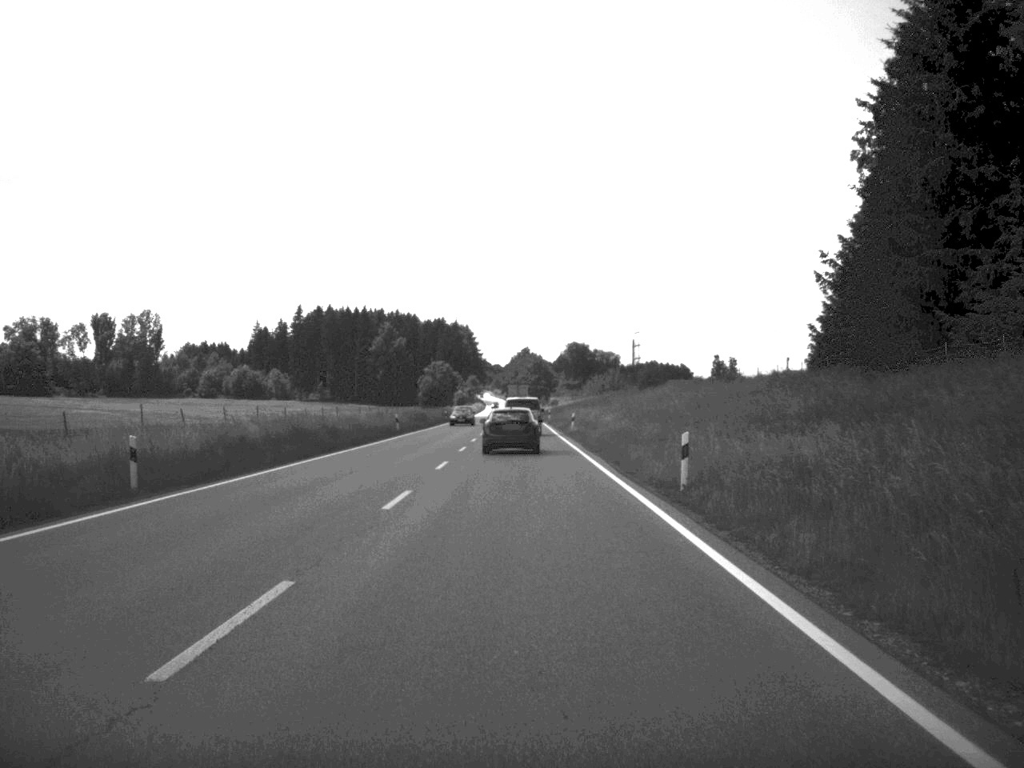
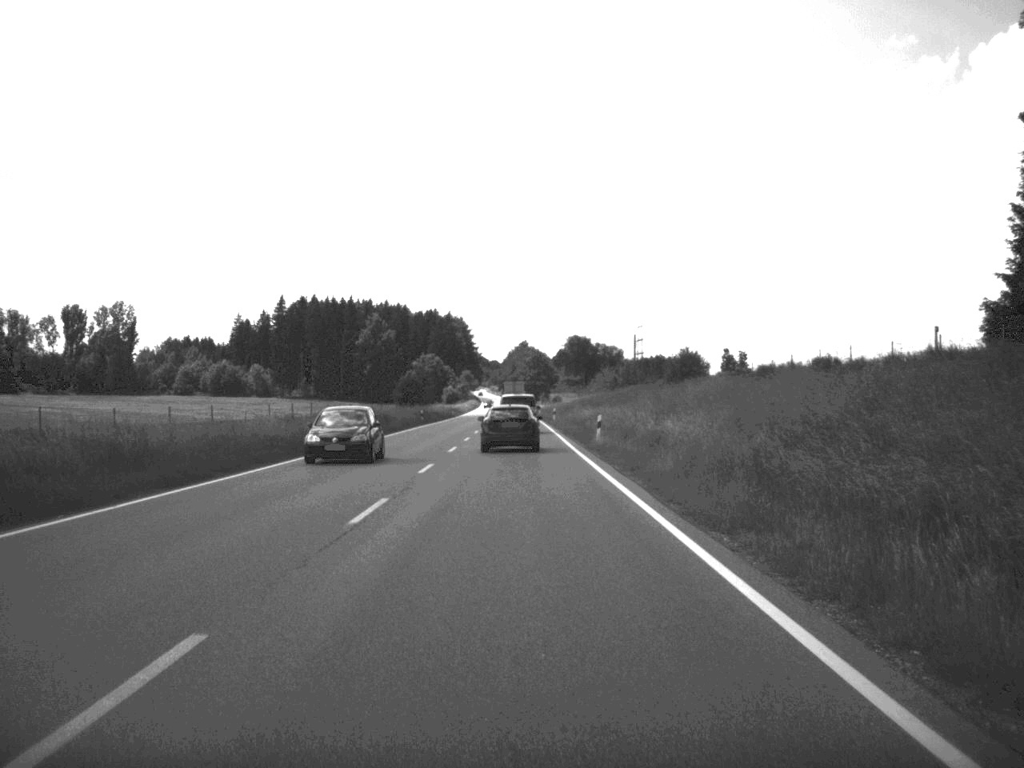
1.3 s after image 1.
(0.0, +26.4) m; 0°
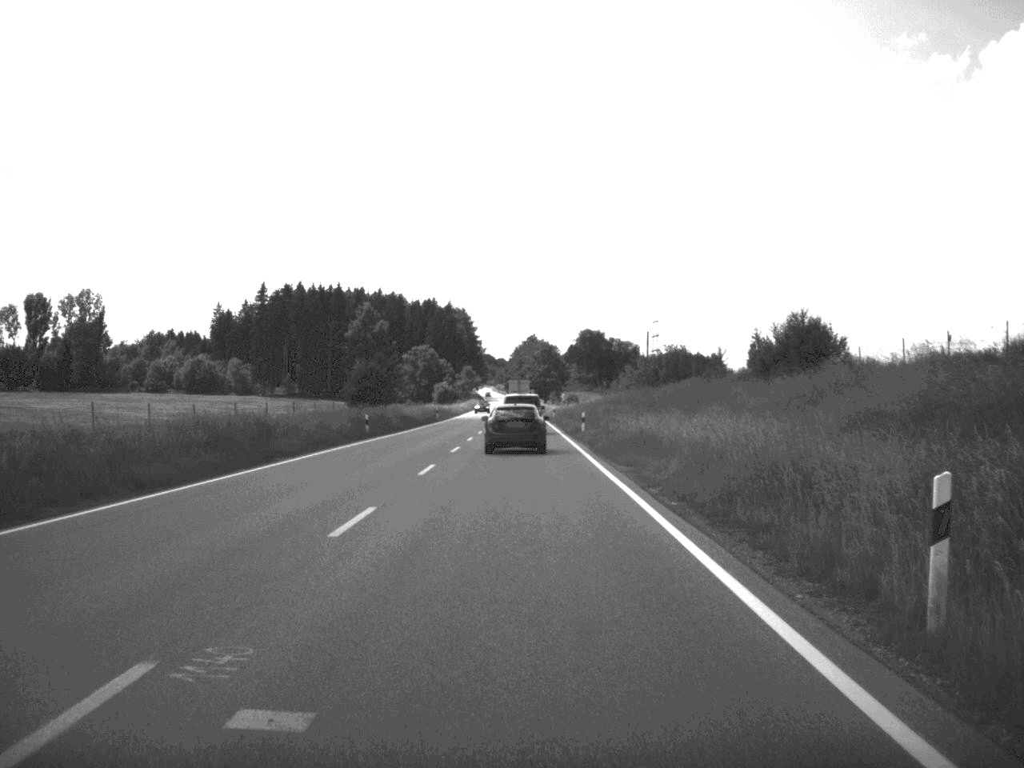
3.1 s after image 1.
(-0.2, +36.7) m; 0°
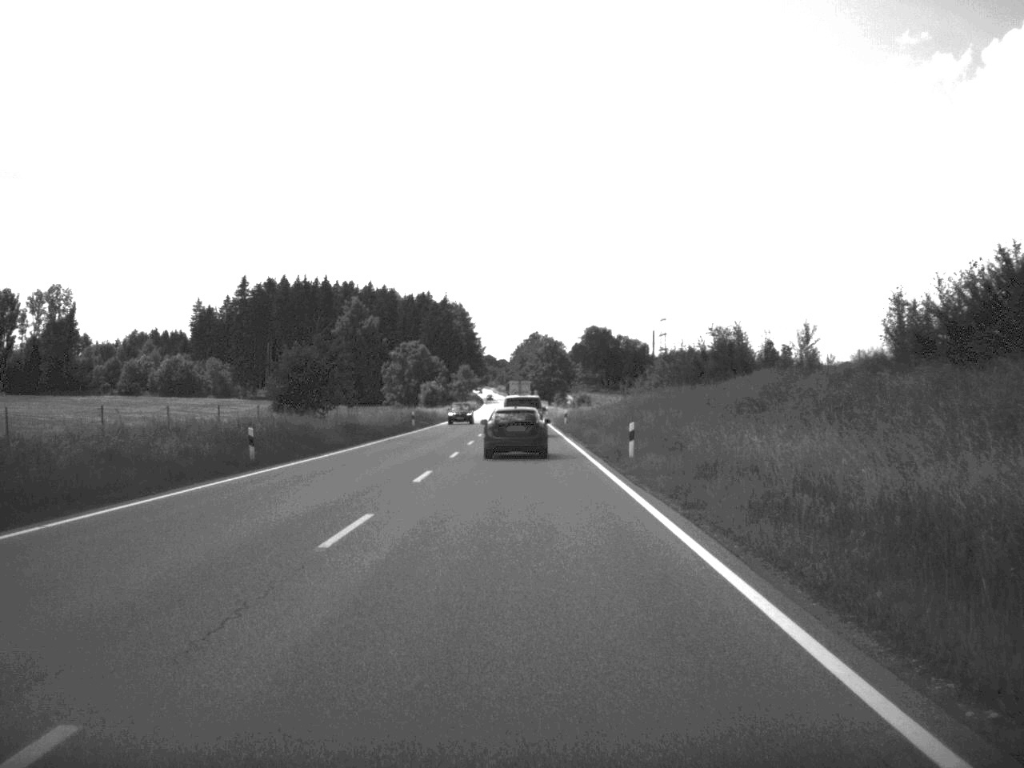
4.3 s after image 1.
(-0.1, +25.1) m; 0°
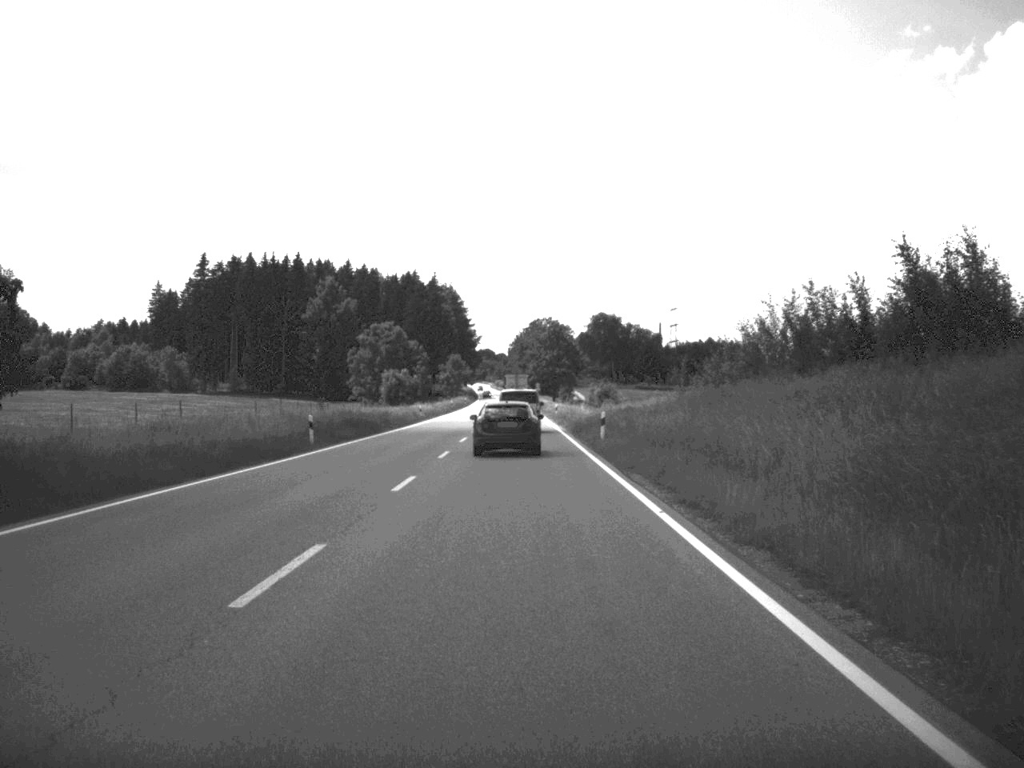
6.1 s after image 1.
(-0.1, +39.1) m; 0°
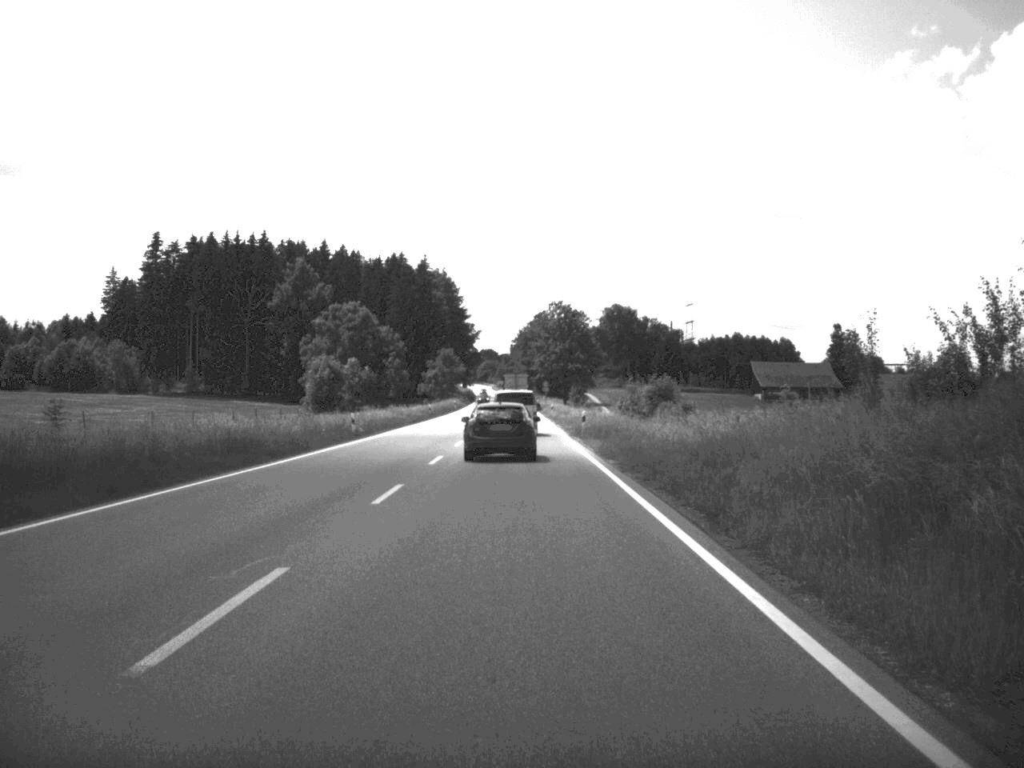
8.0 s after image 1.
(-0.1, +38.0) m; 0°
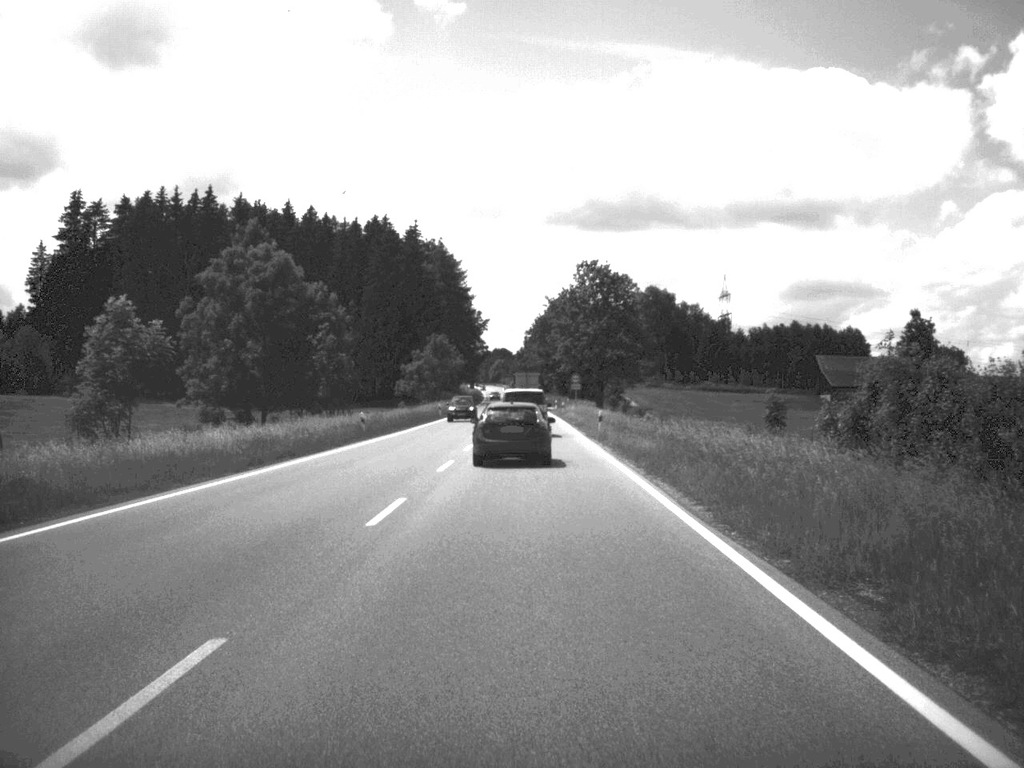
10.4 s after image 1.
(-0.4, +50.2) m; -1°
